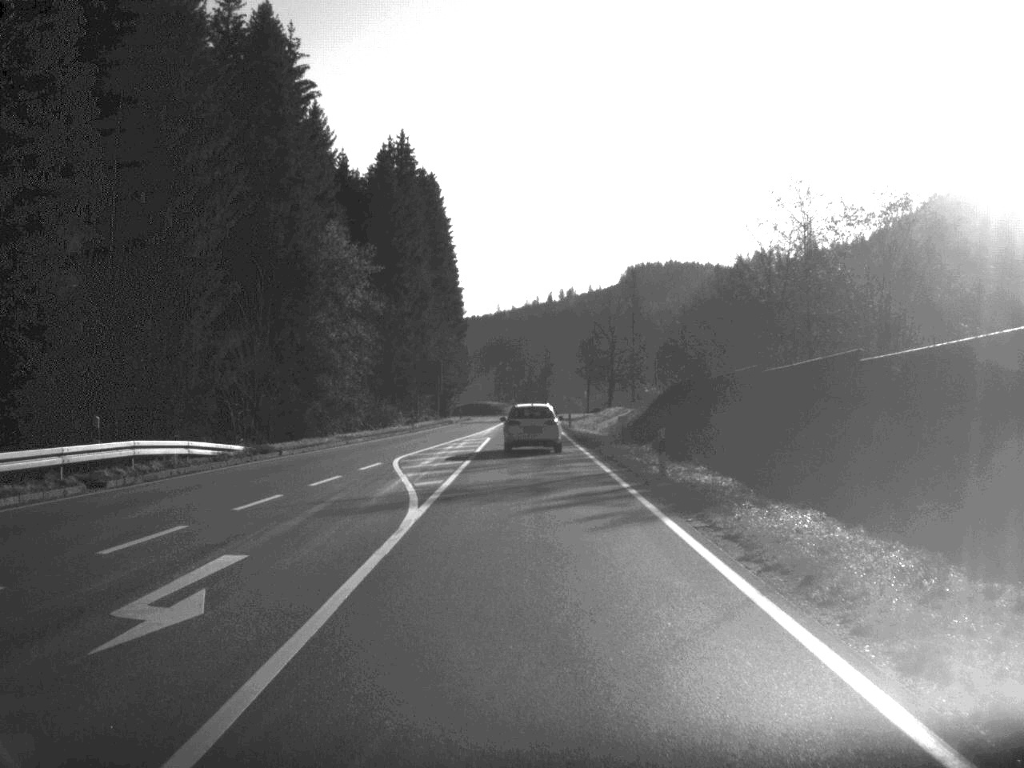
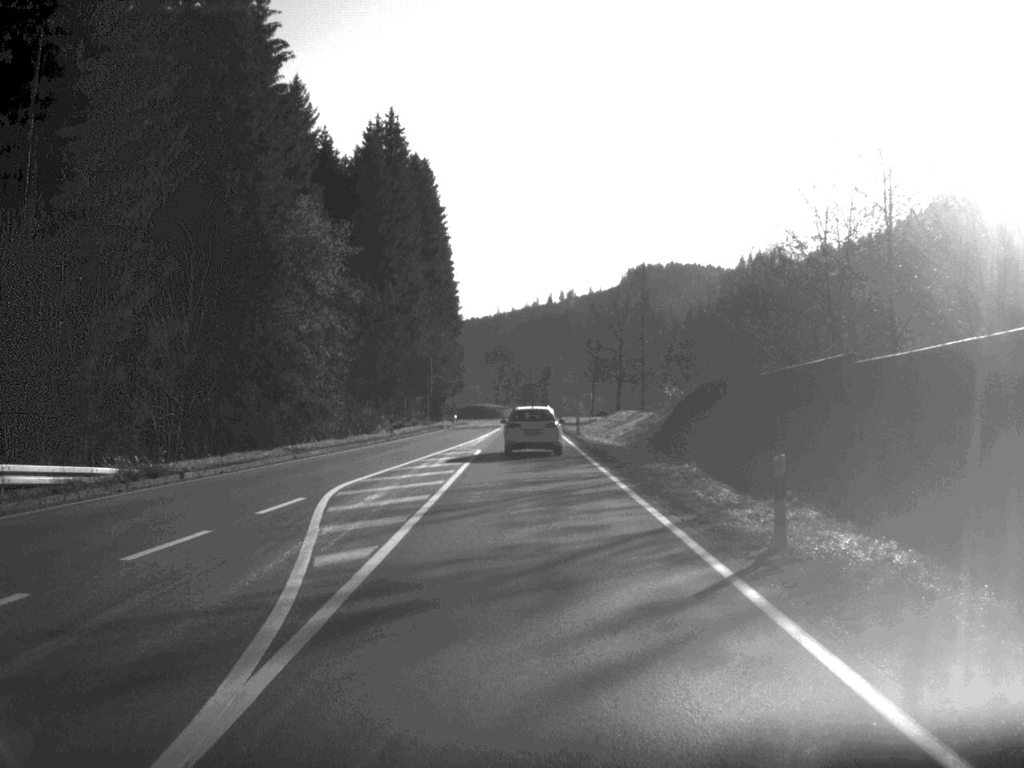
(0.0, +11.5) m; 0°
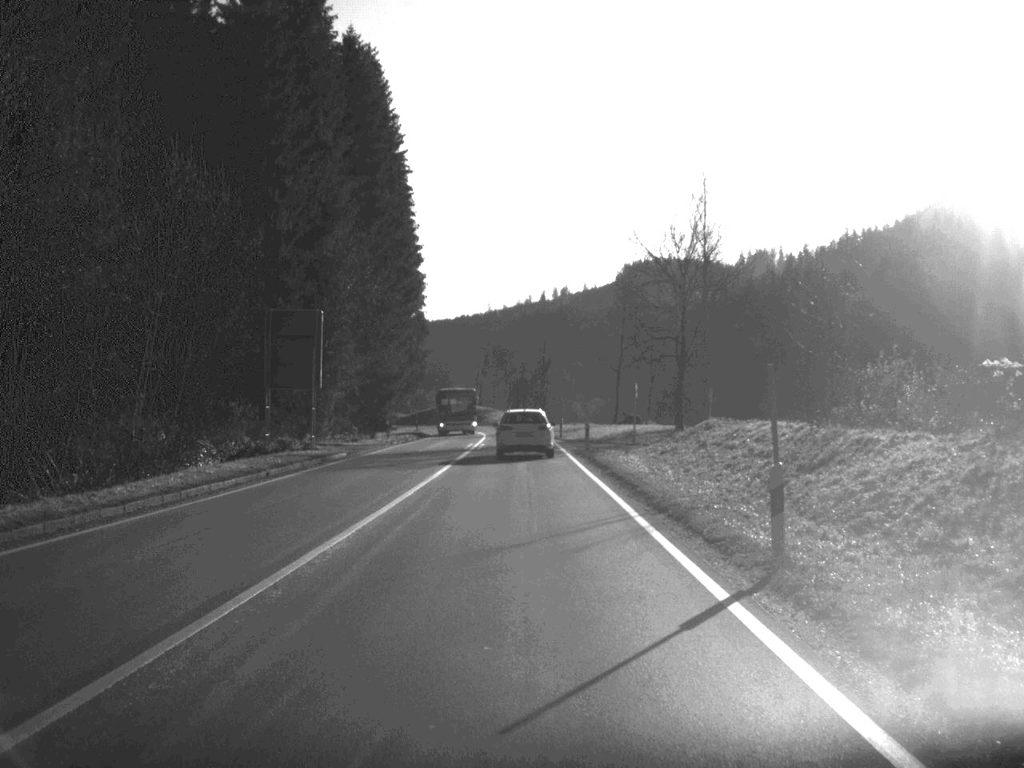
(+0.1, +49.4) m; 0°
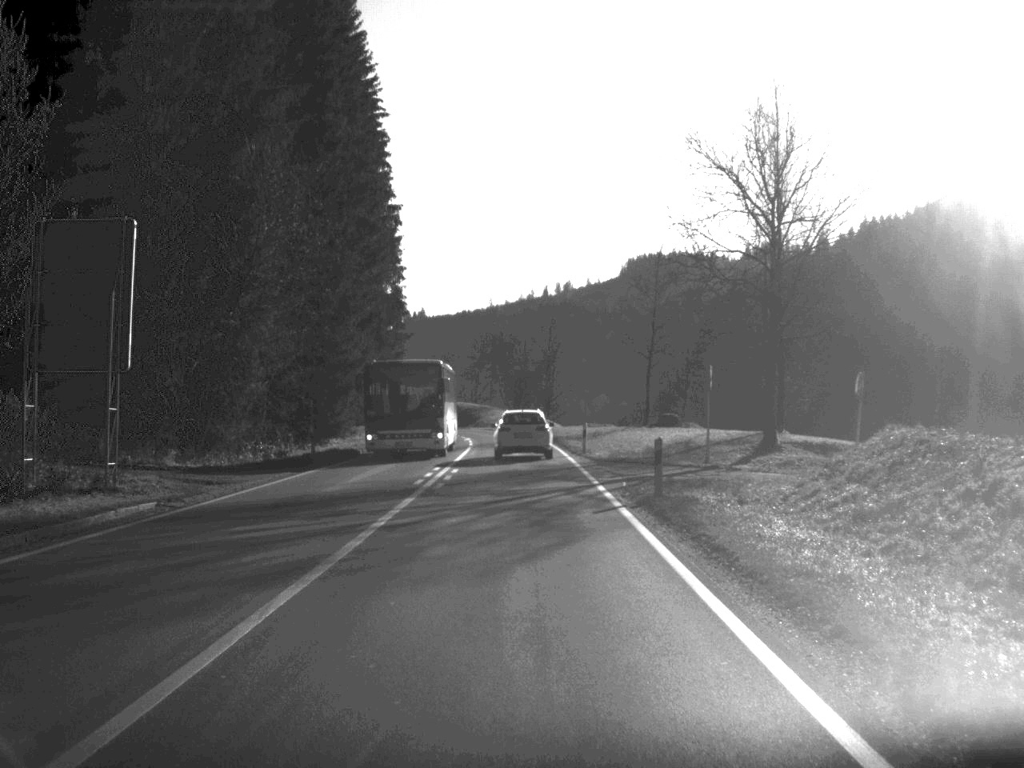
(0.0, +23.2) m; 0°
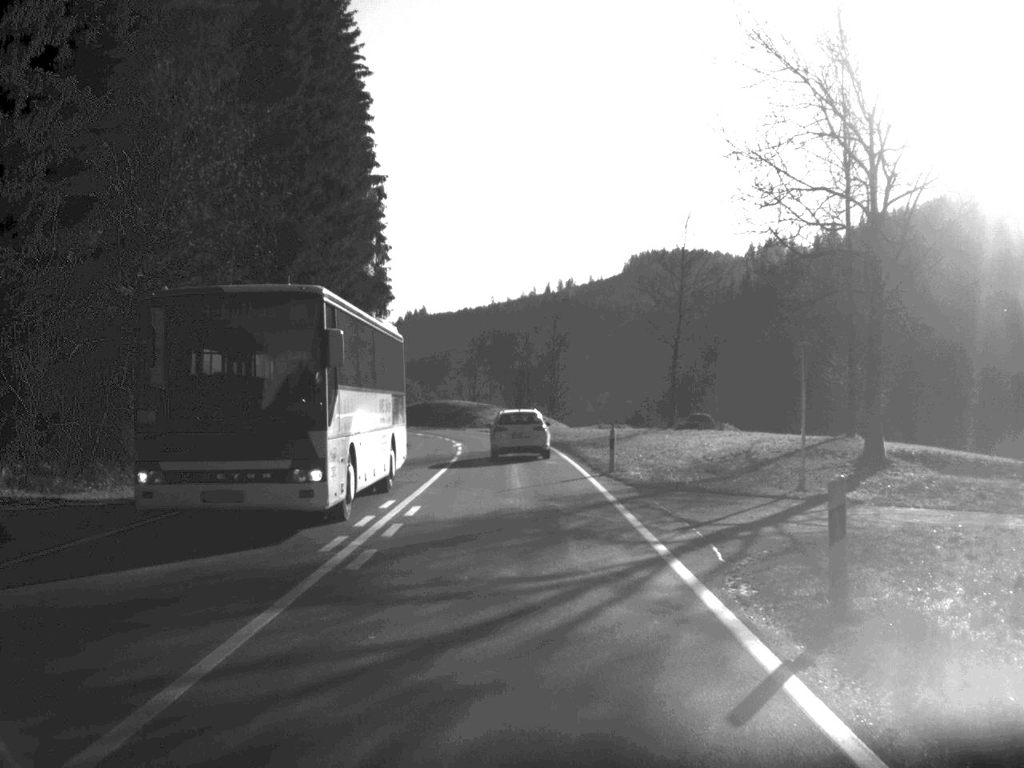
(0.0, +12.2) m; 0°
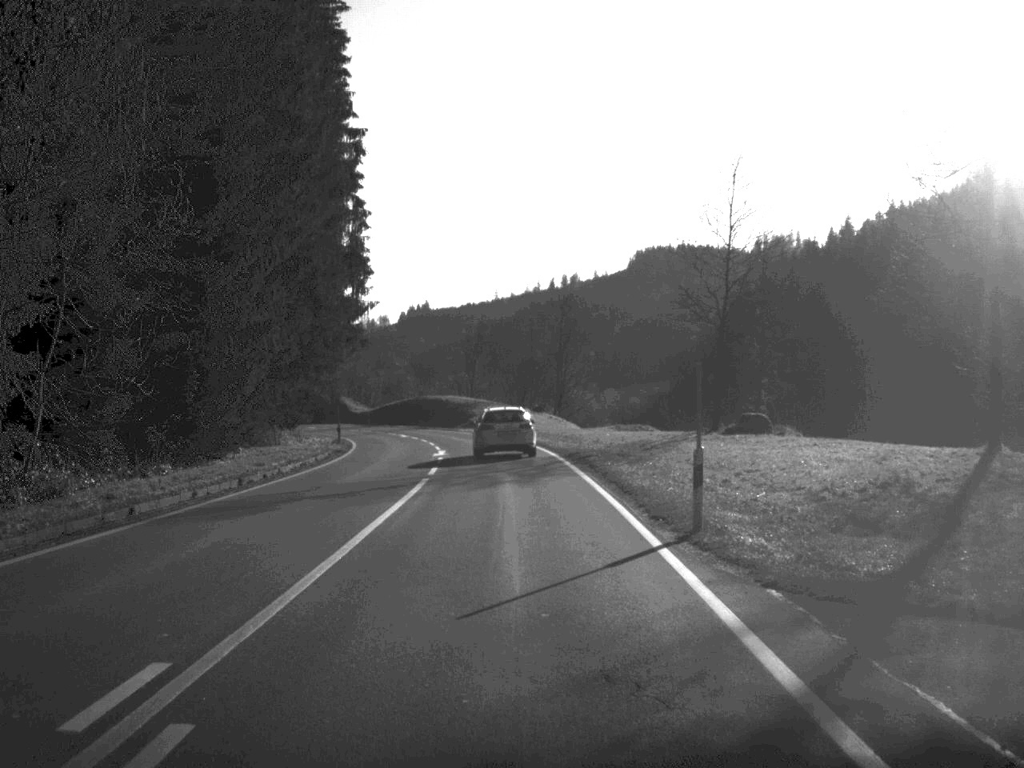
(0.0, +13.9) m; 0°
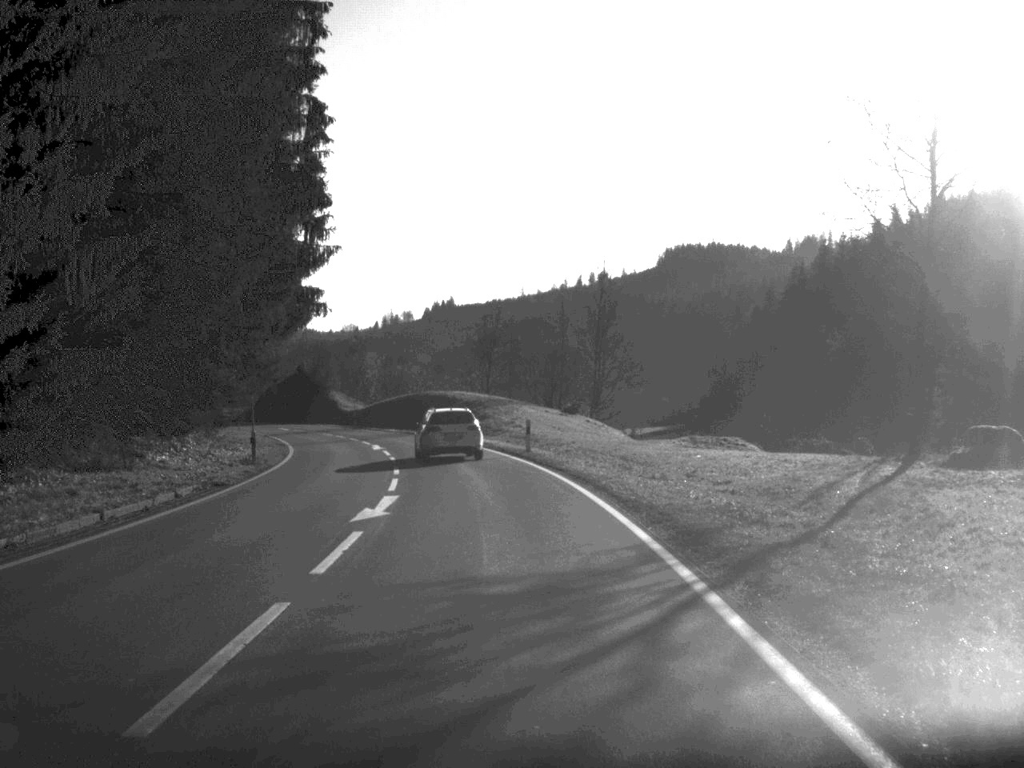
(-0.2, +23.5) m; -1°
